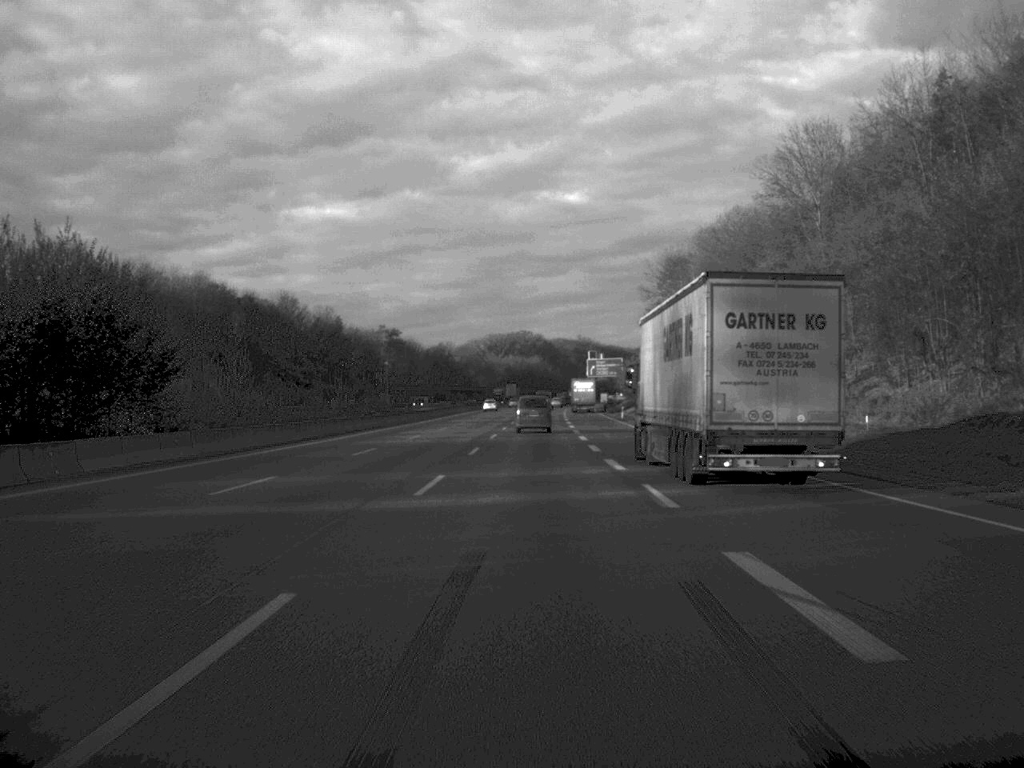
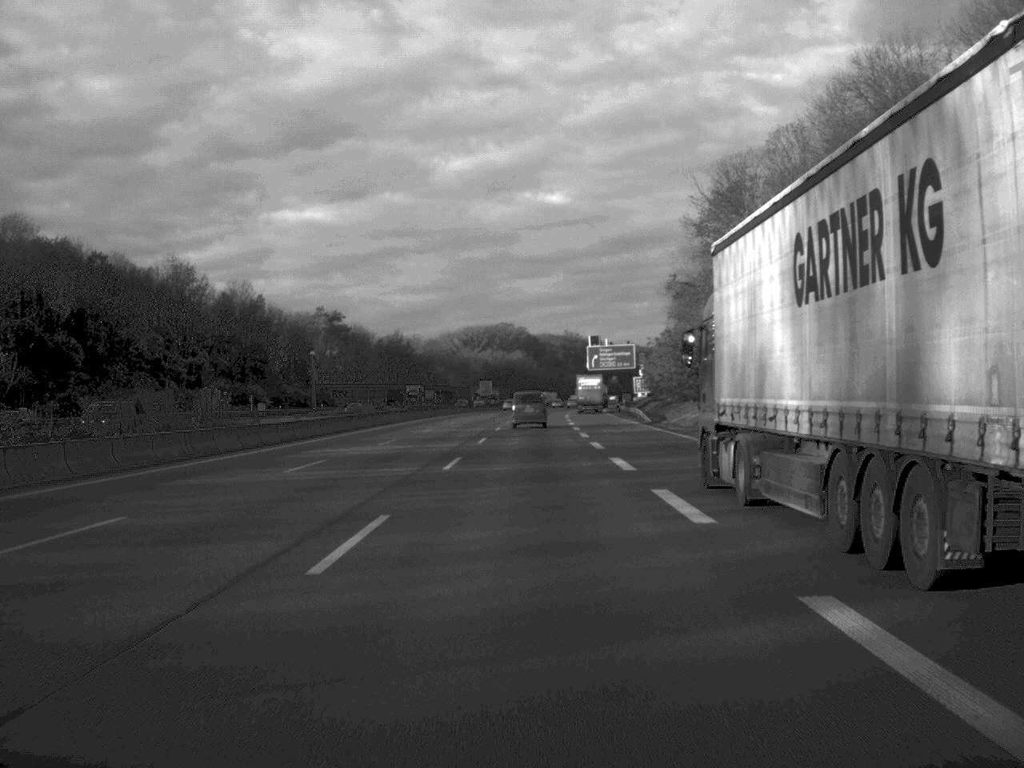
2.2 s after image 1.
(+0.4, +63.9) m; +1°
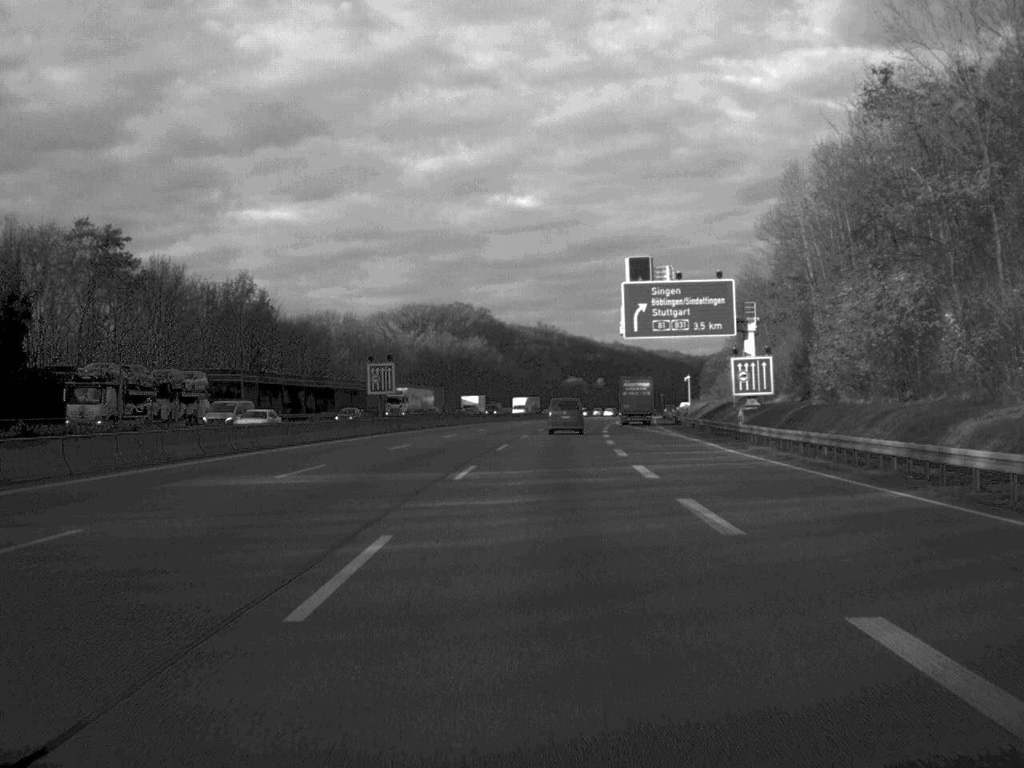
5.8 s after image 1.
(+1.0, +109.0) m; +2°
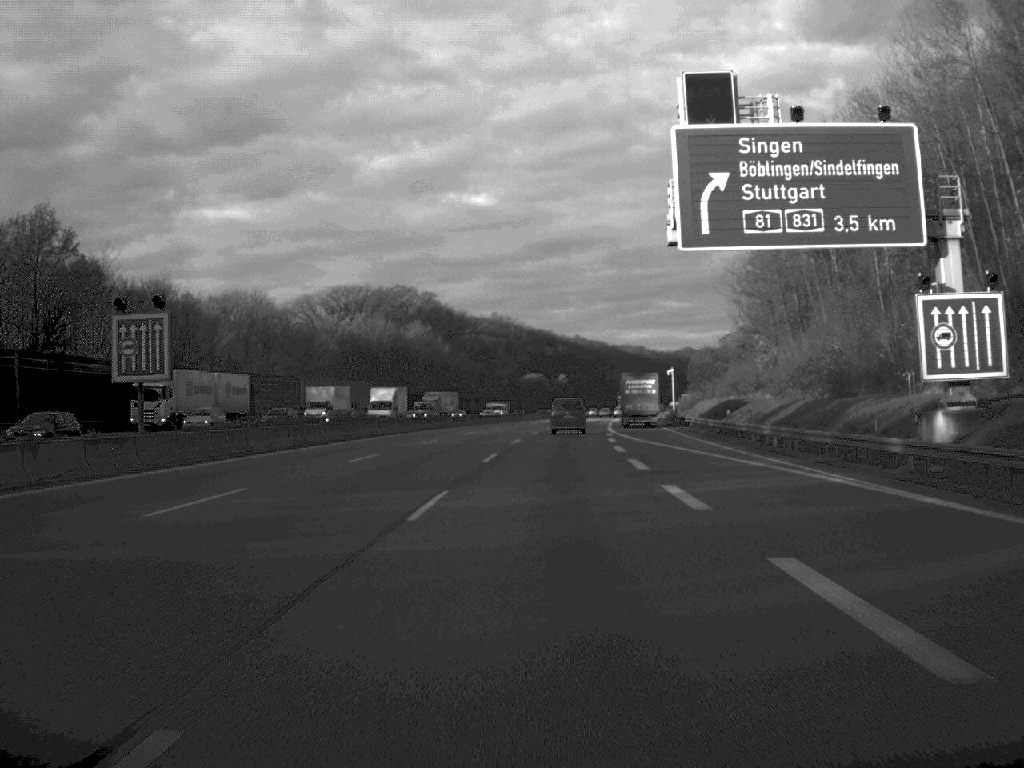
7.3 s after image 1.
(+0.7, +44.5) m; +2°
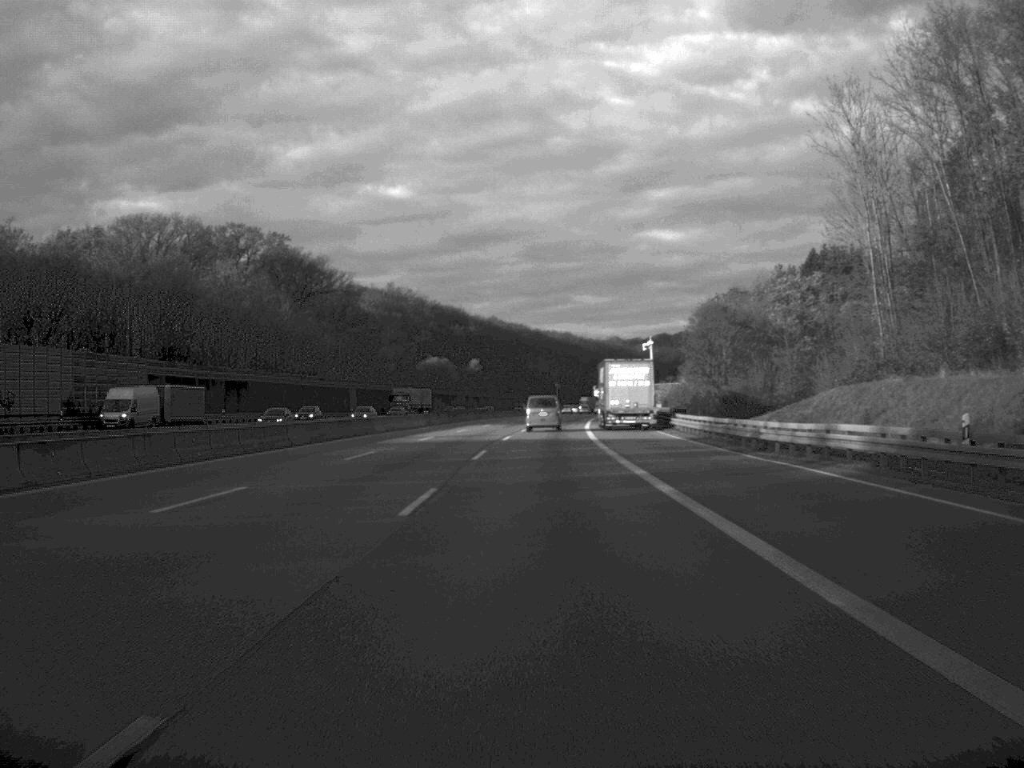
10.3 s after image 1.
(+3.2, +88.2) m; +4°
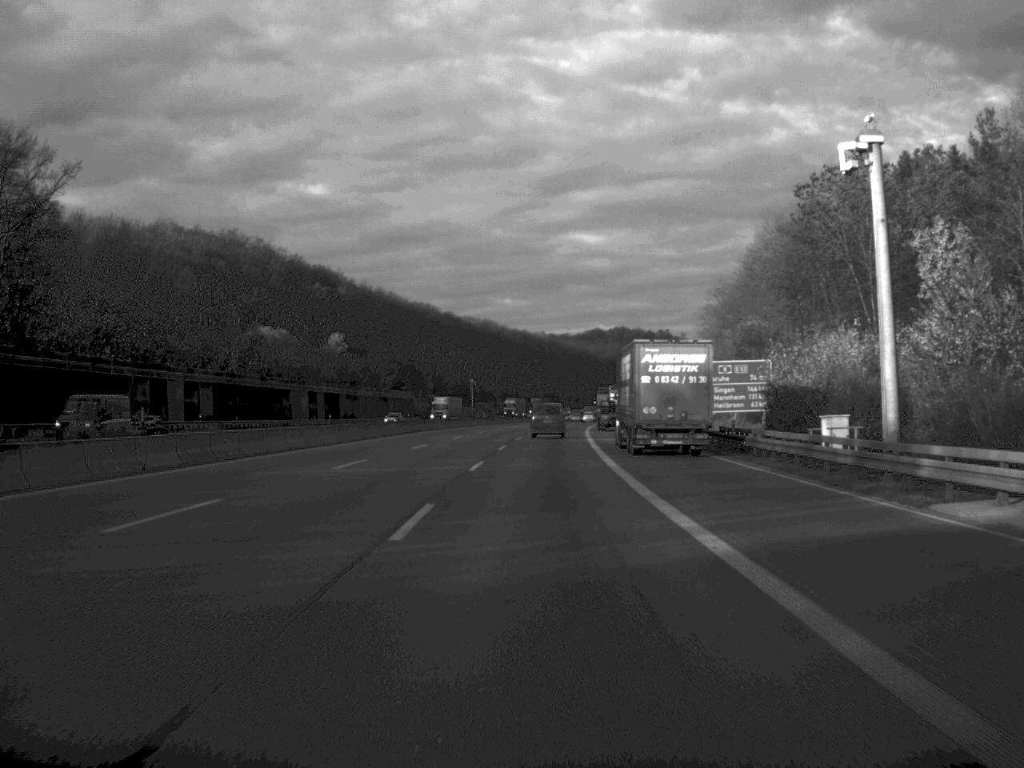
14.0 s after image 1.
(+3.3, +109.0) m; +4°
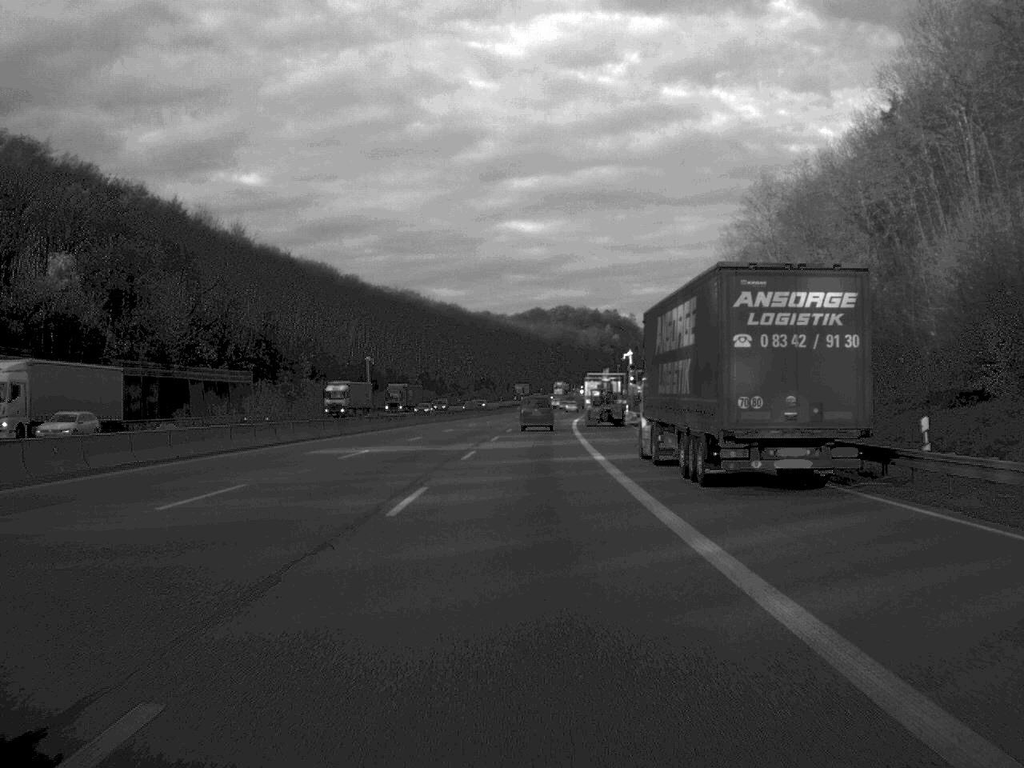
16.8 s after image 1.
(+2.1, +85.1) m; +3°
